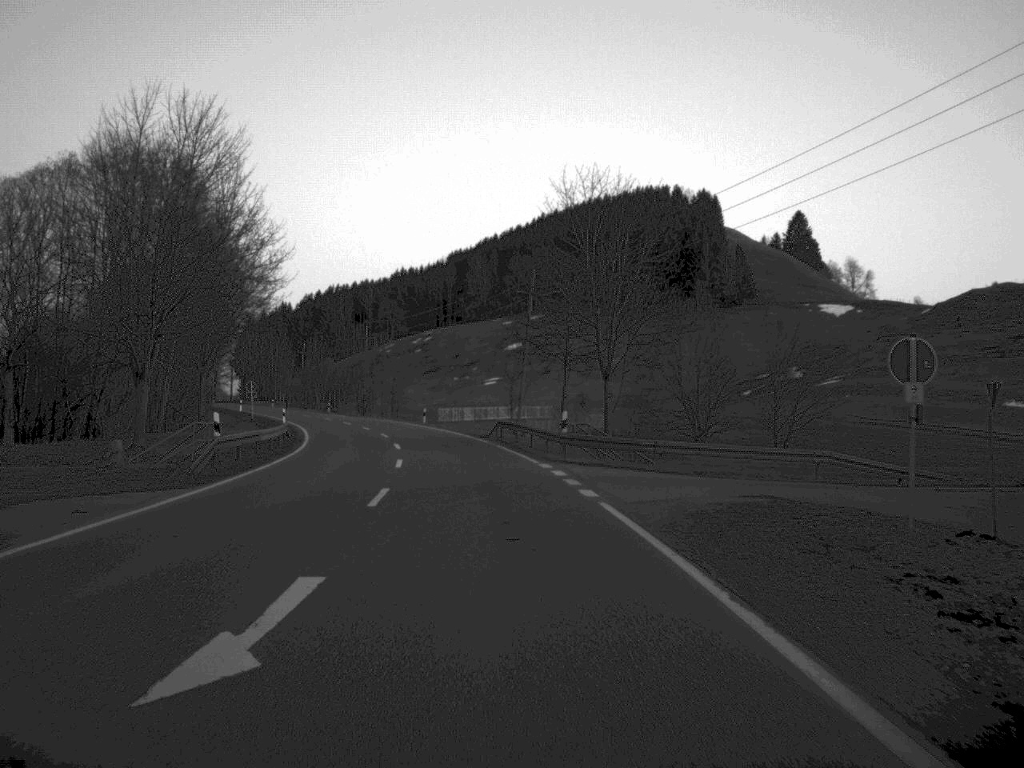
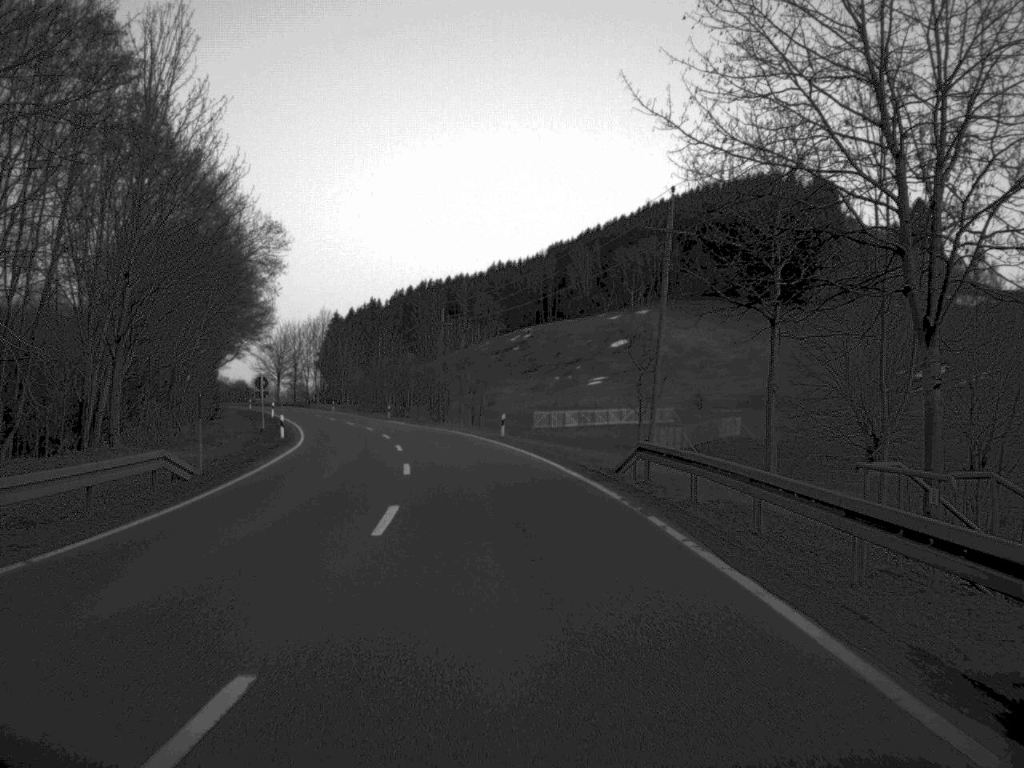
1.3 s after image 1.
(-1.2, +27.9) m; -4°
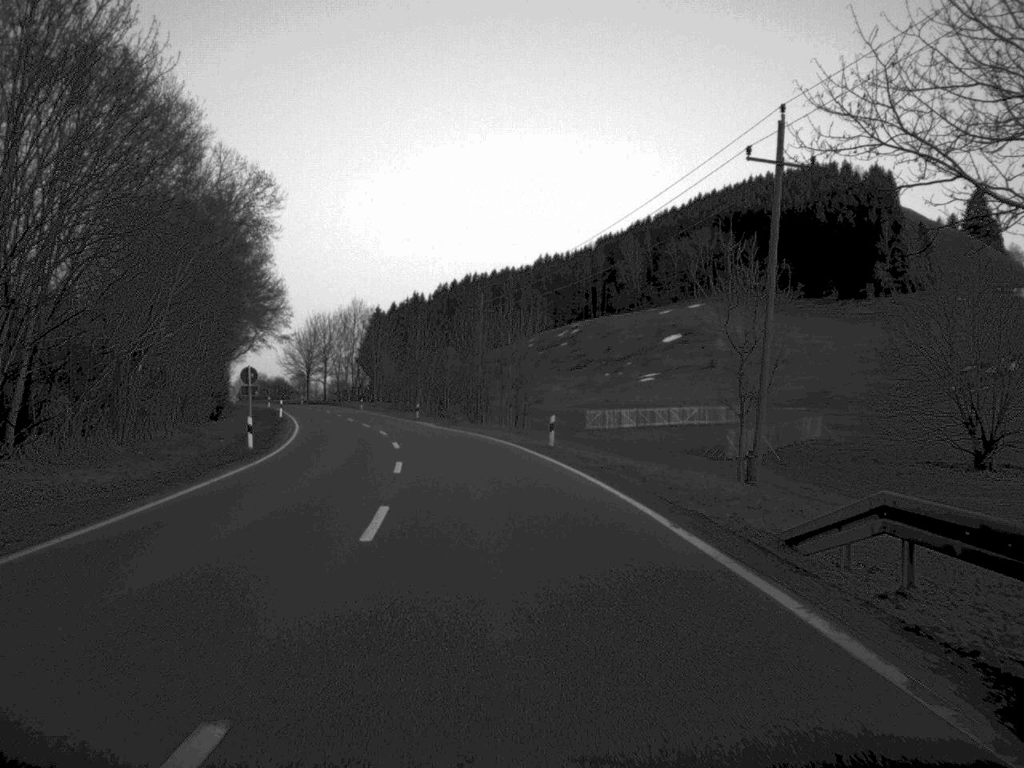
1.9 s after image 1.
(-0.2, +13.3) m; -2°
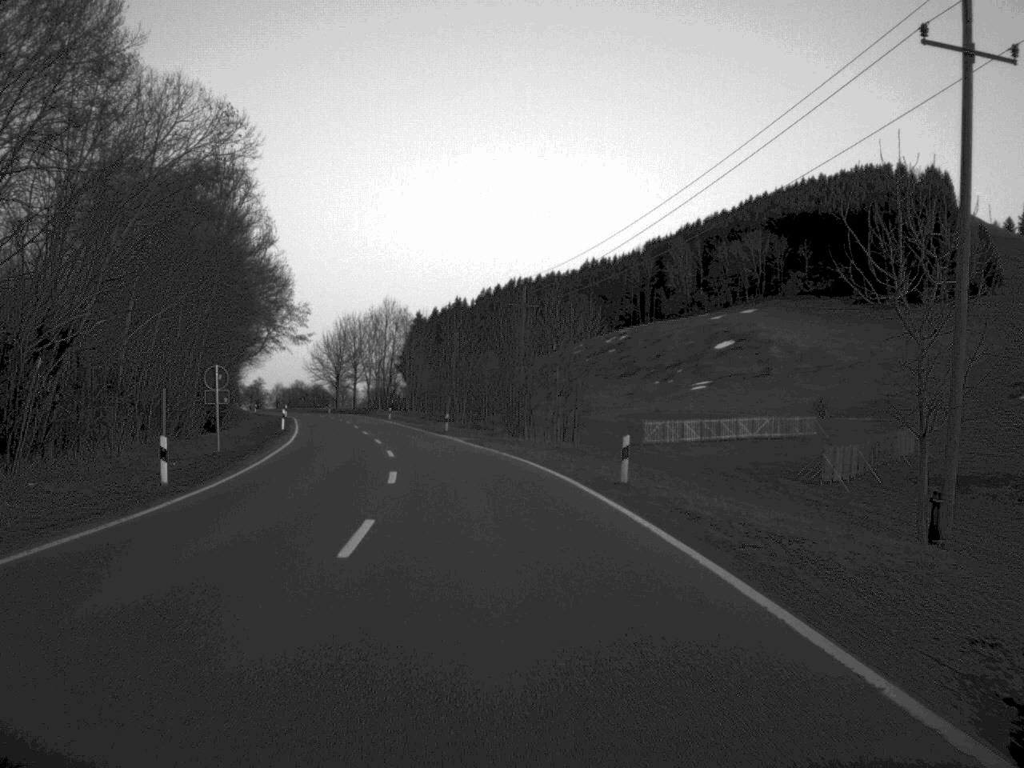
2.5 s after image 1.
(-0.2, +12.6) m; -2°
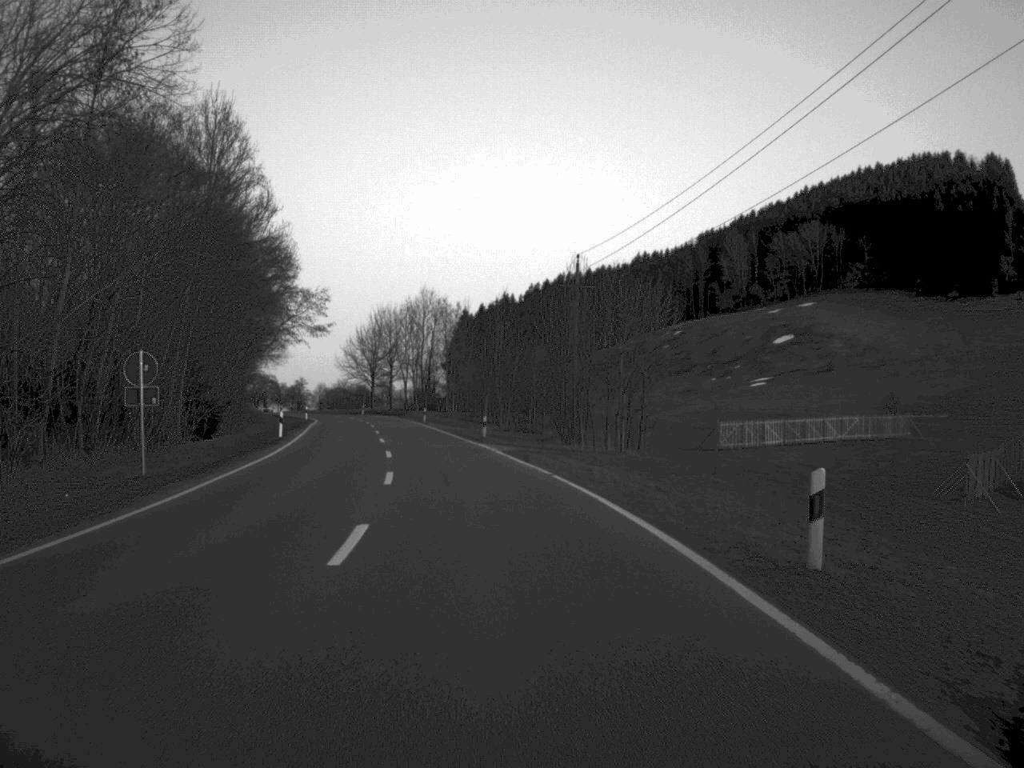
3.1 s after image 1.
(-0.2, +12.6) m; -2°
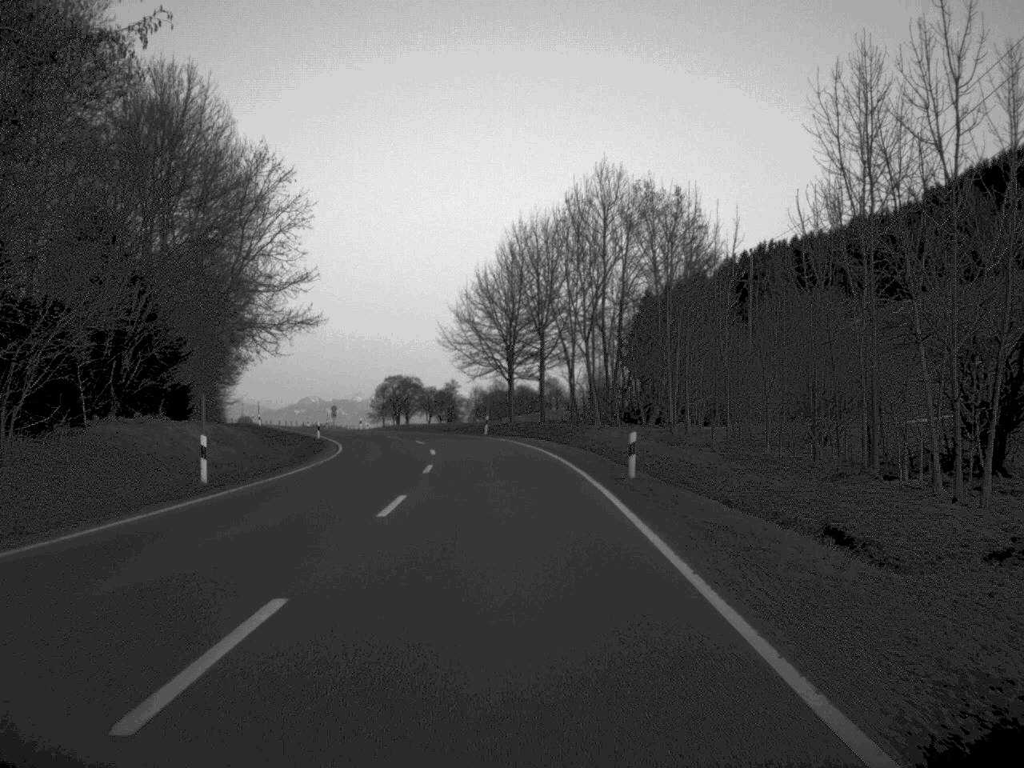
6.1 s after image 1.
(-5.5, +66.0) m; -7°
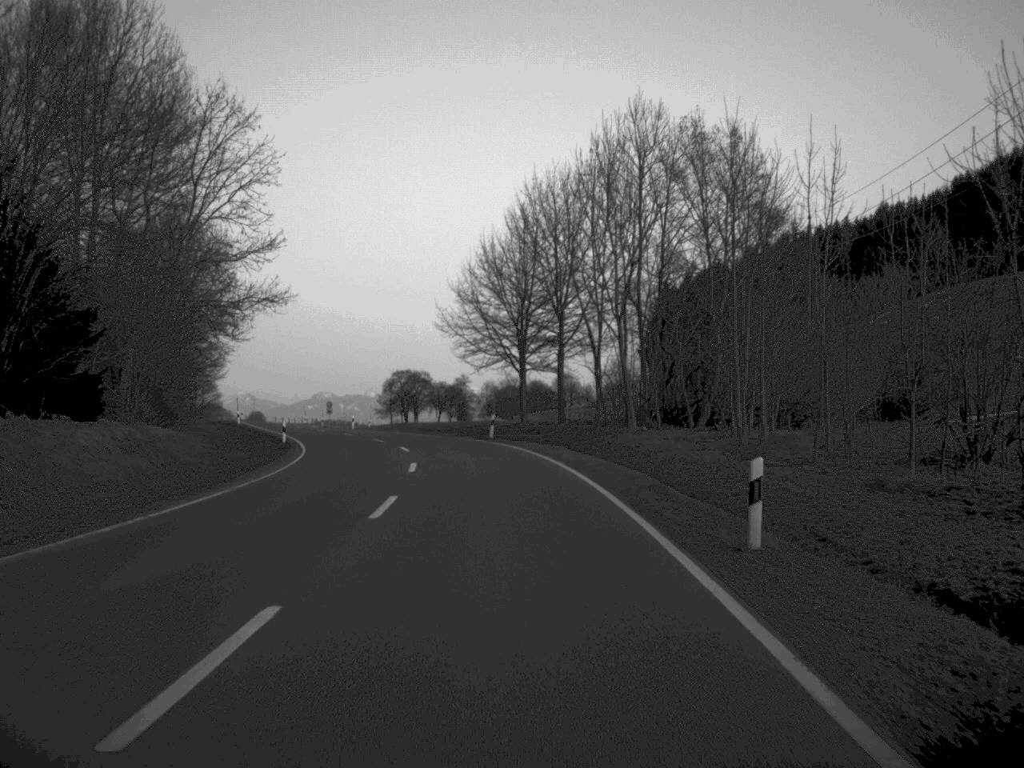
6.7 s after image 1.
(-0.1, +12.2) m; -1°
